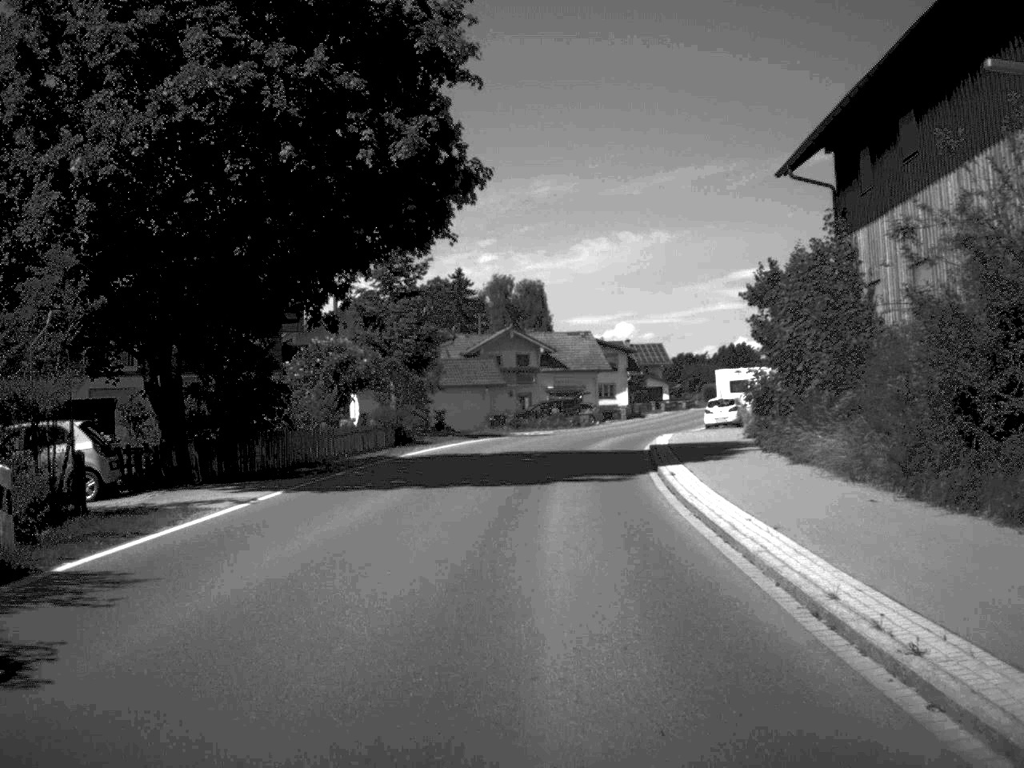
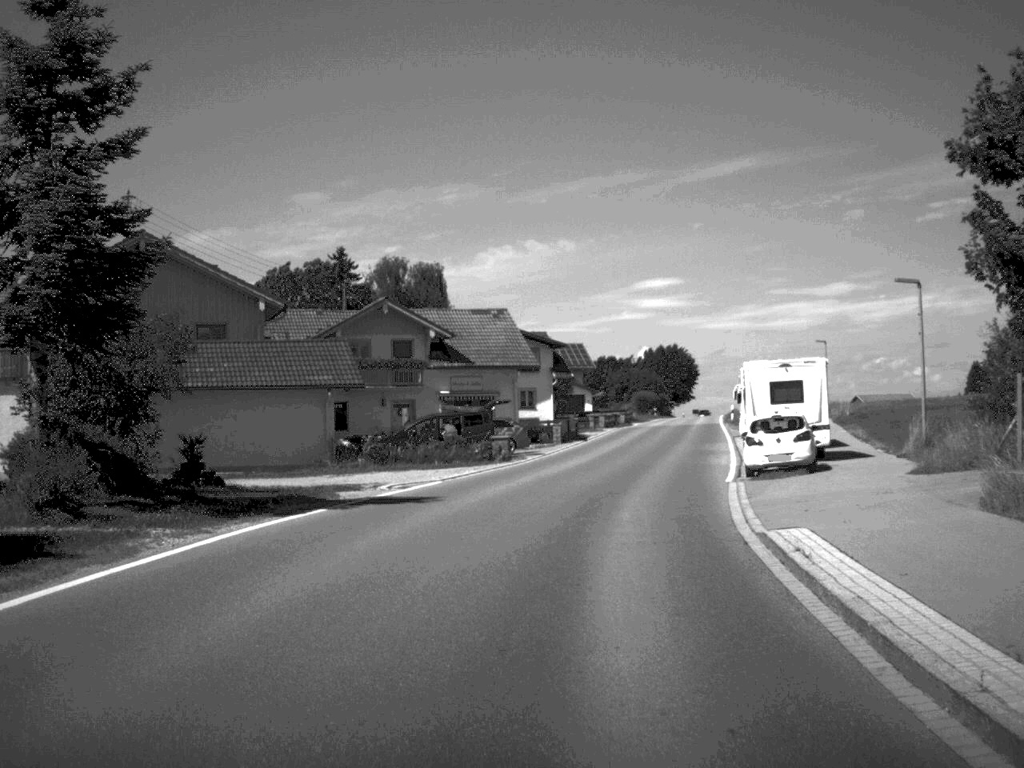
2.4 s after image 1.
(+0.8, +29.3) m; +4°
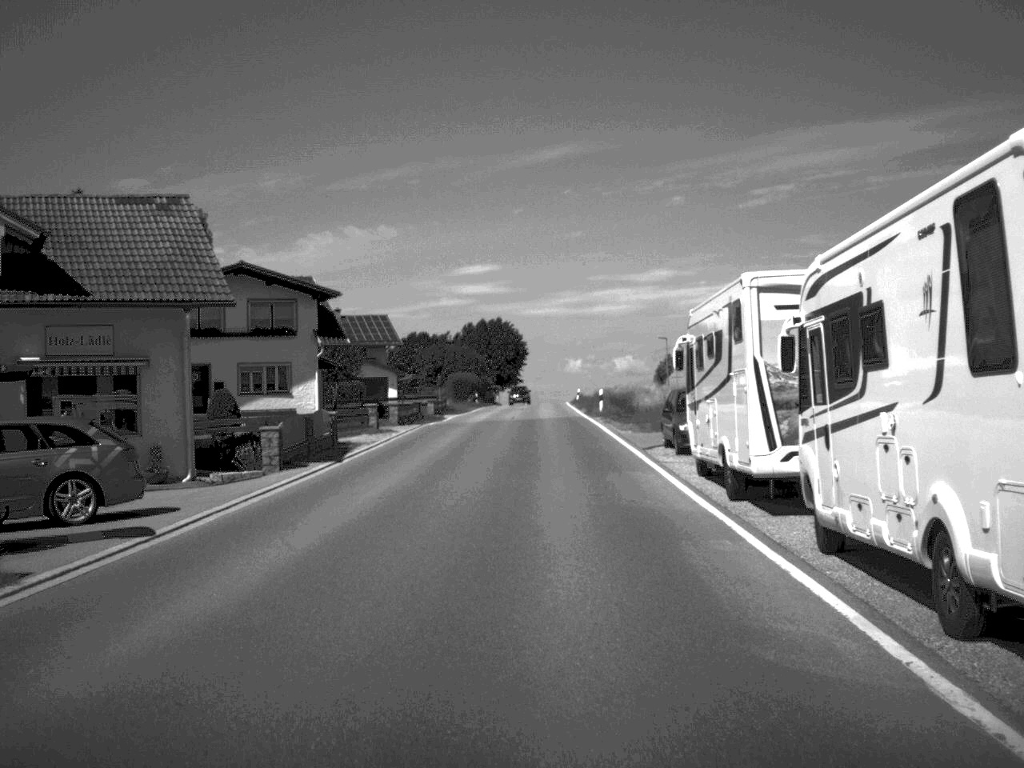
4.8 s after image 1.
(+2.4, +29.3) m; +8°
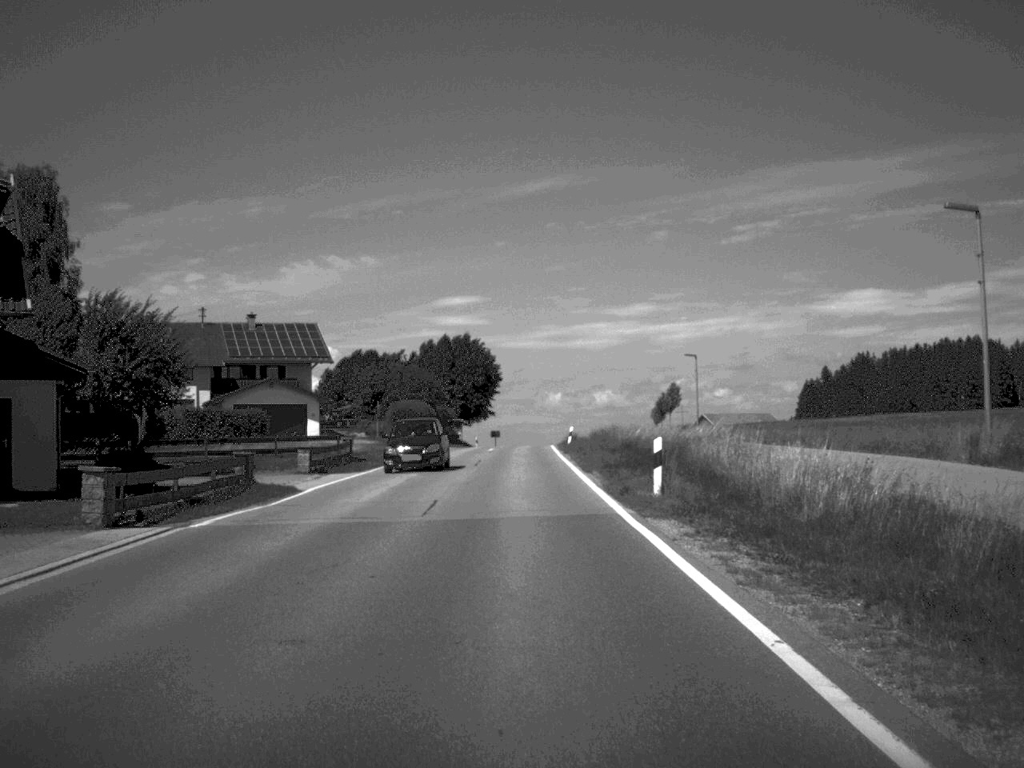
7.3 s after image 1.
(+0.5, +31.1) m; +1°
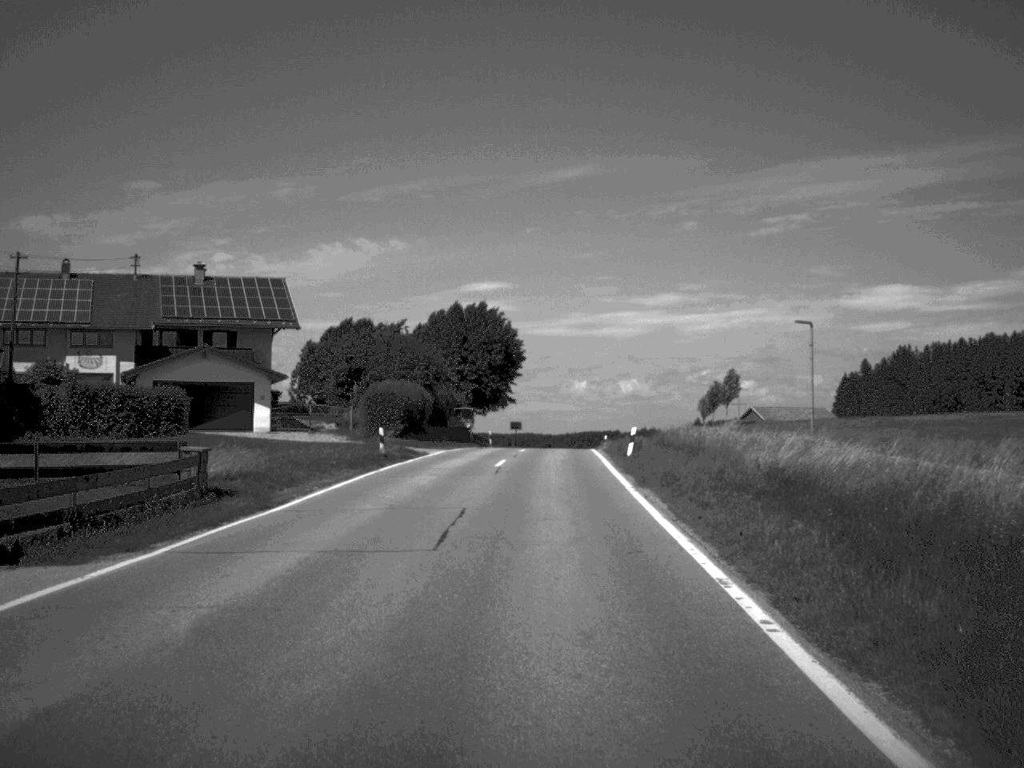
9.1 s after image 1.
(-0.3, +23.6) m; -1°
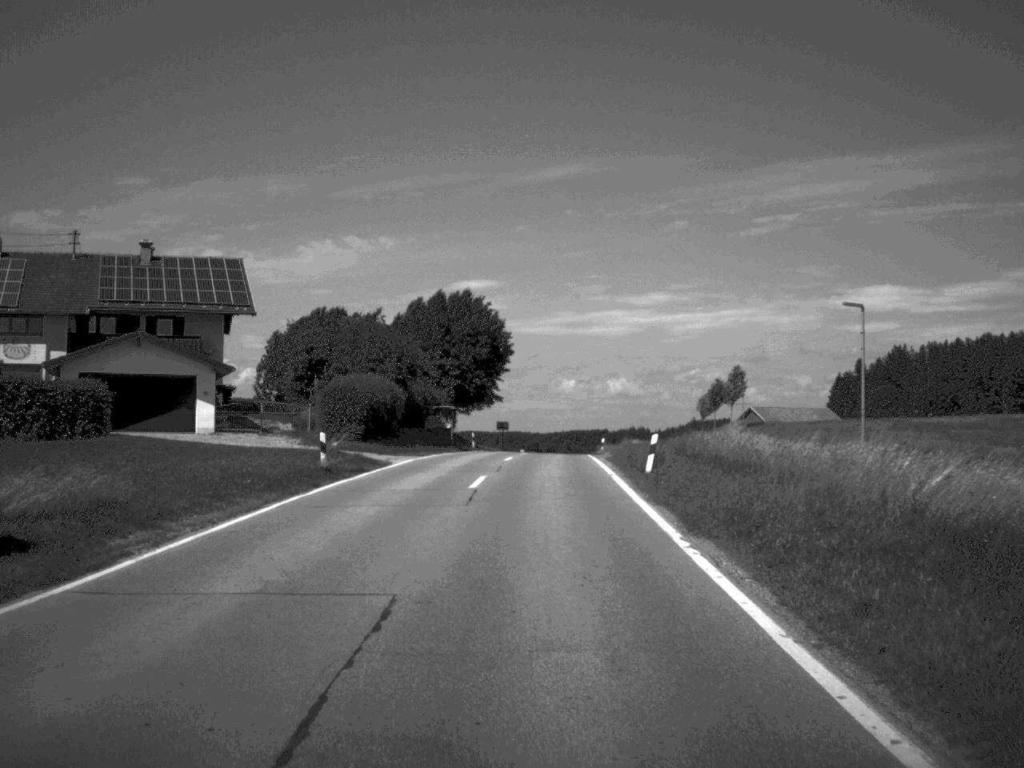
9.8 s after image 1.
(0.0, +9.0) m; +1°
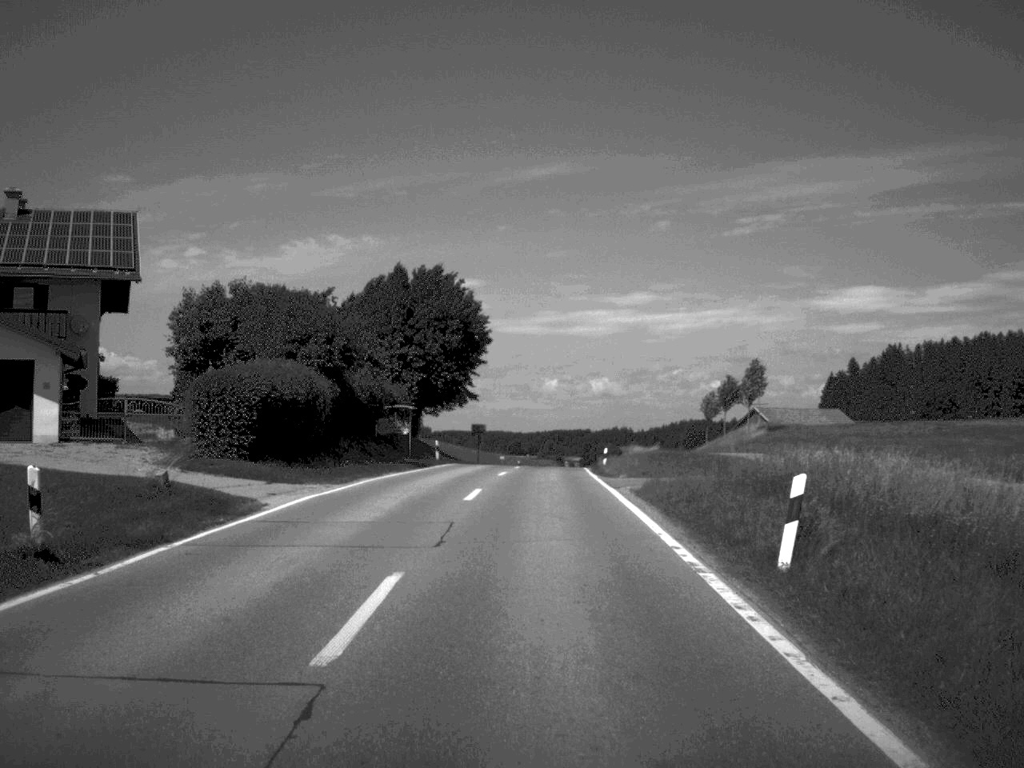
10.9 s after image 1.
(+0.1, +16.3) m; +1°
